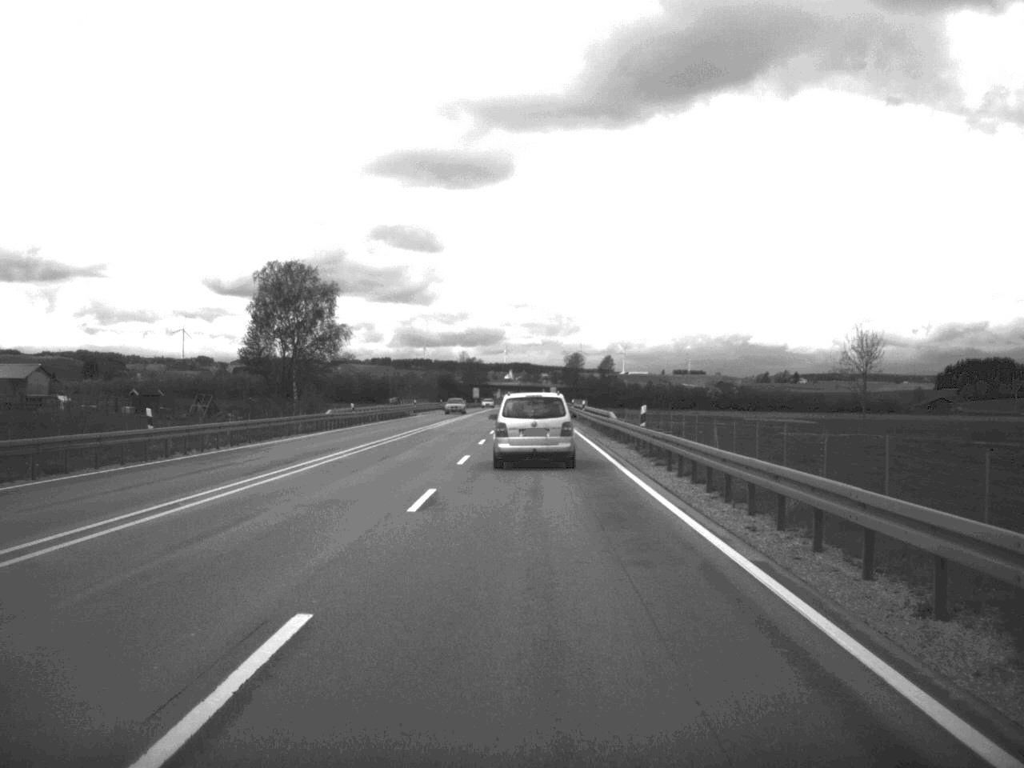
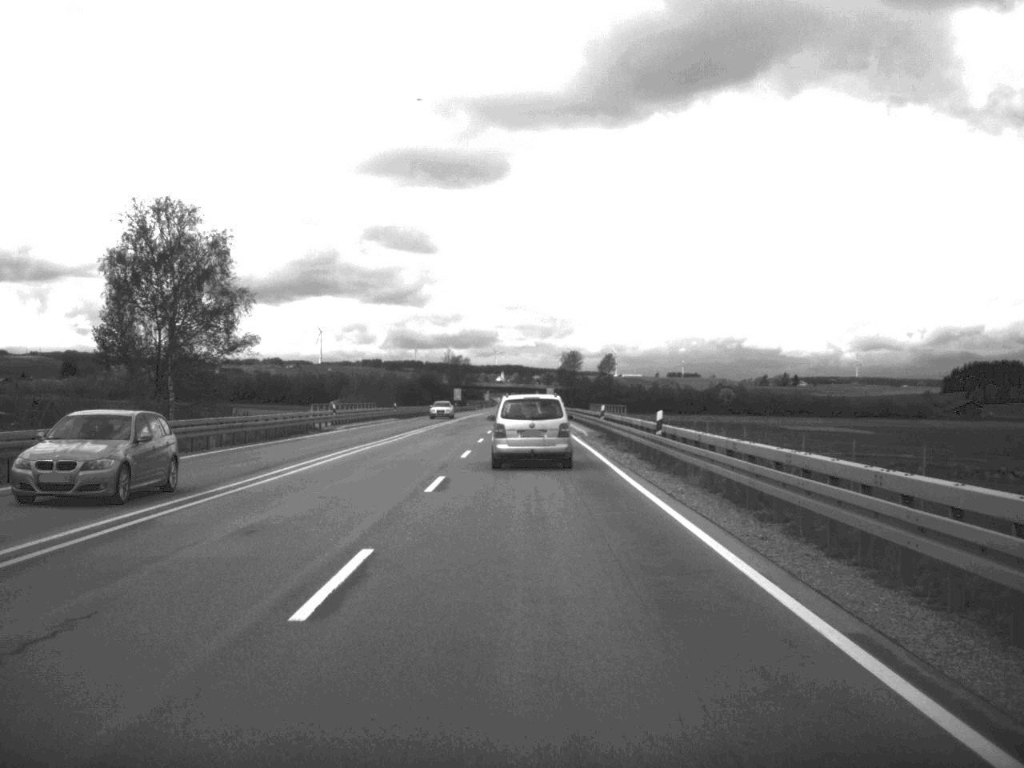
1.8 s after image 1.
(+0.1, +43.8) m; 0°
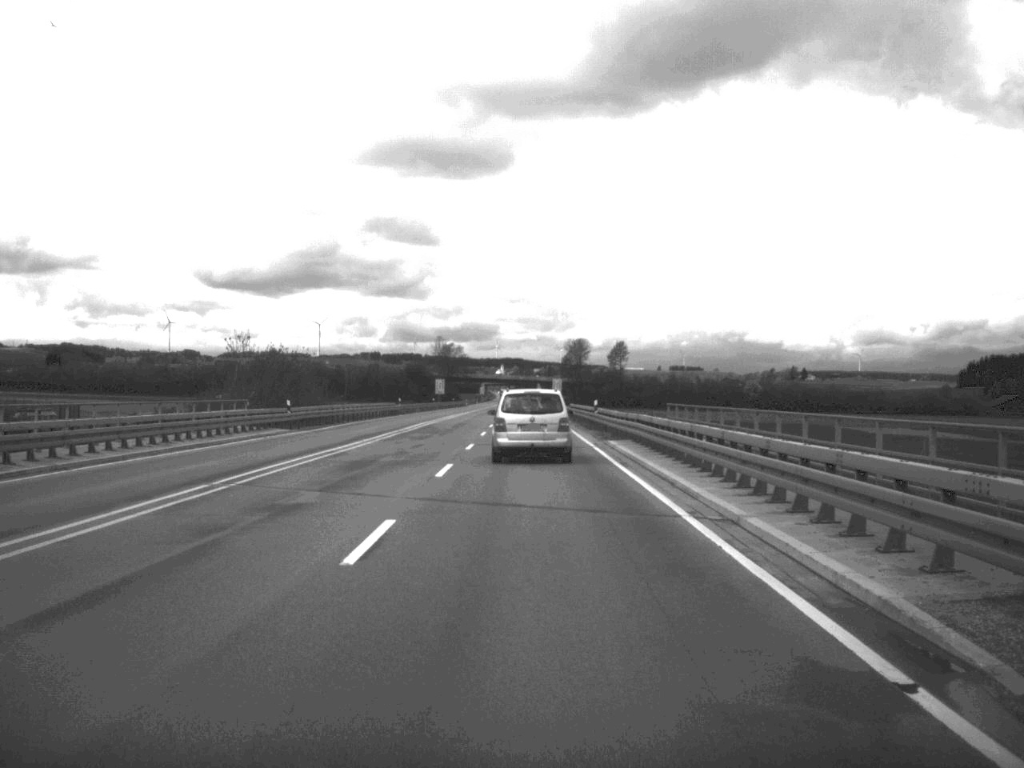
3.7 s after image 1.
(-0.1, +45.7) m; 0°
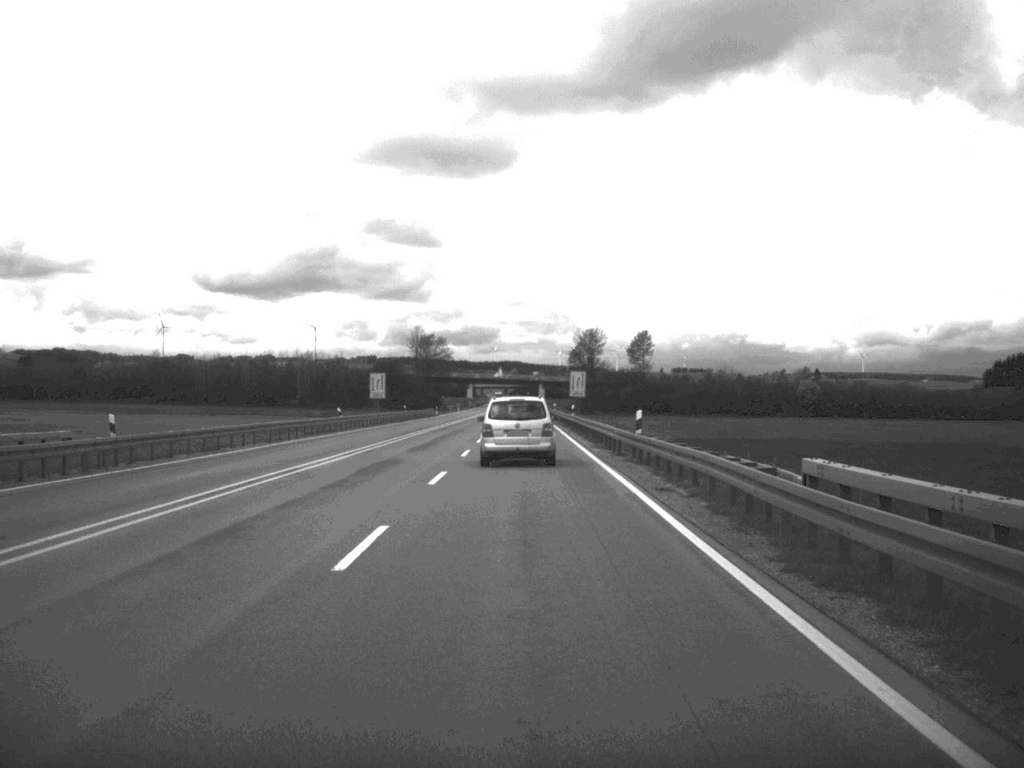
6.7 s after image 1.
(-0.1, +71.5) m; 0°
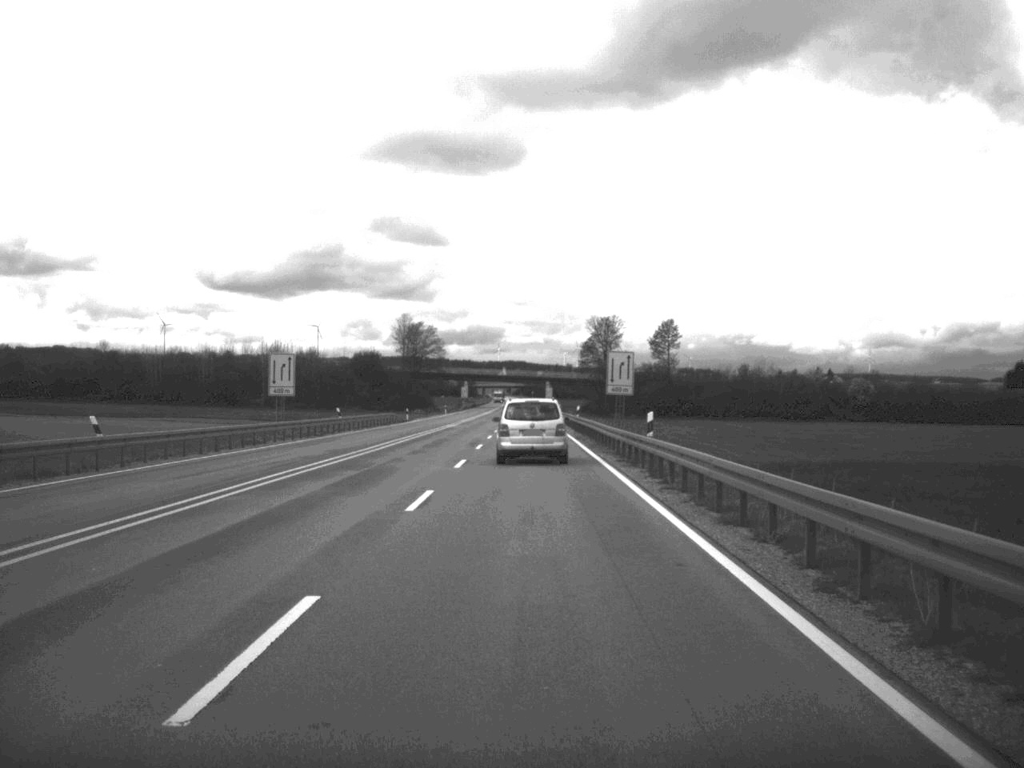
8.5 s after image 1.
(-0.1, +41.4) m; 0°
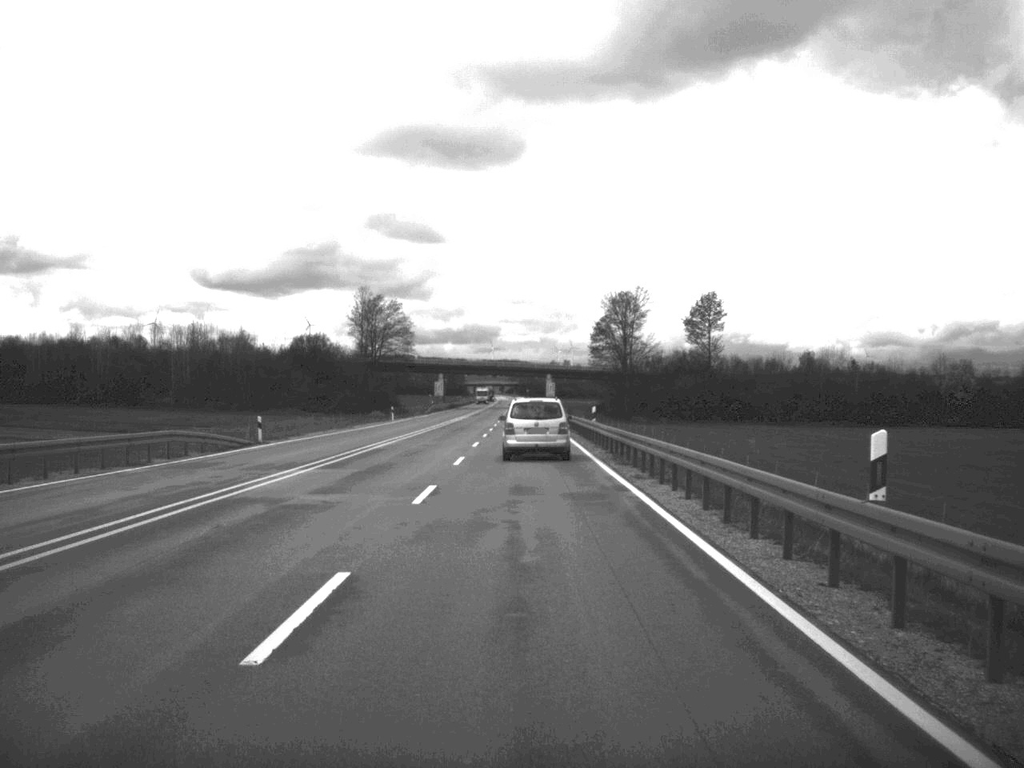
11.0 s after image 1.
(0.0, +58.3) m; 0°
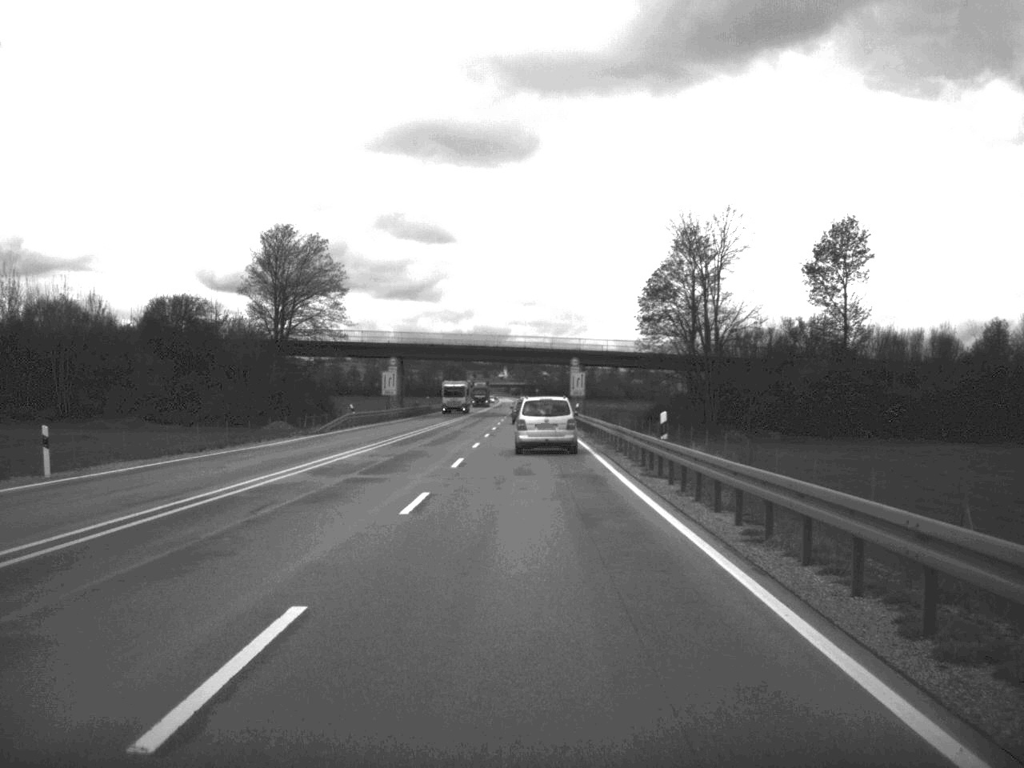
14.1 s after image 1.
(-0.3, +73.7) m; -1°
